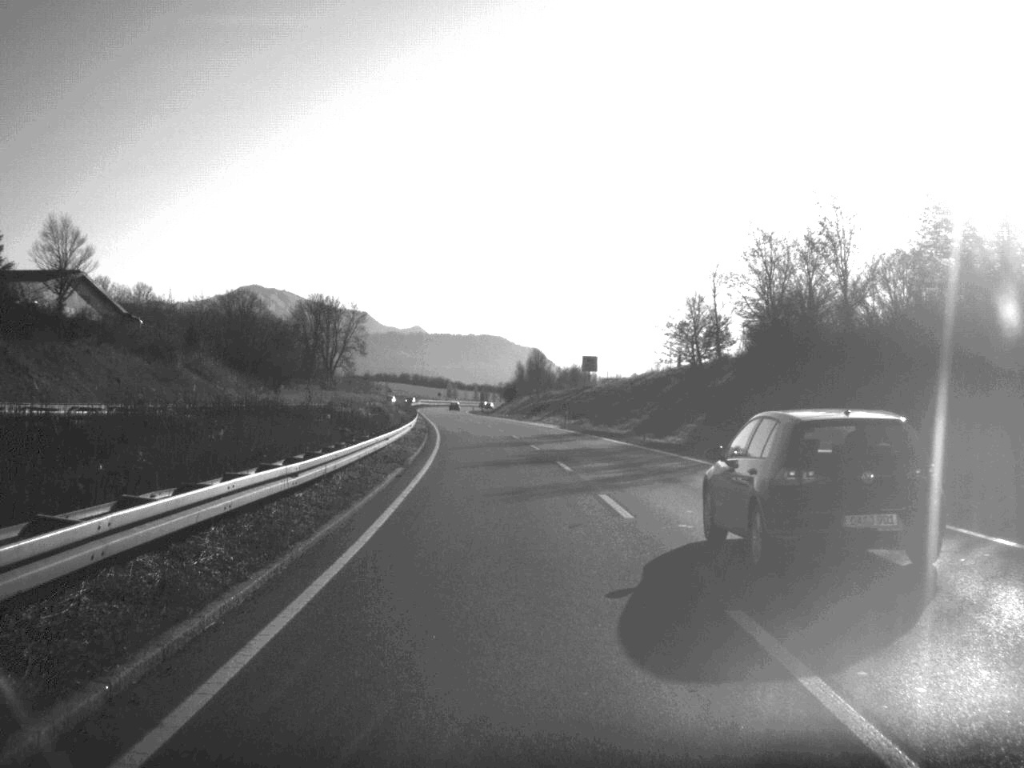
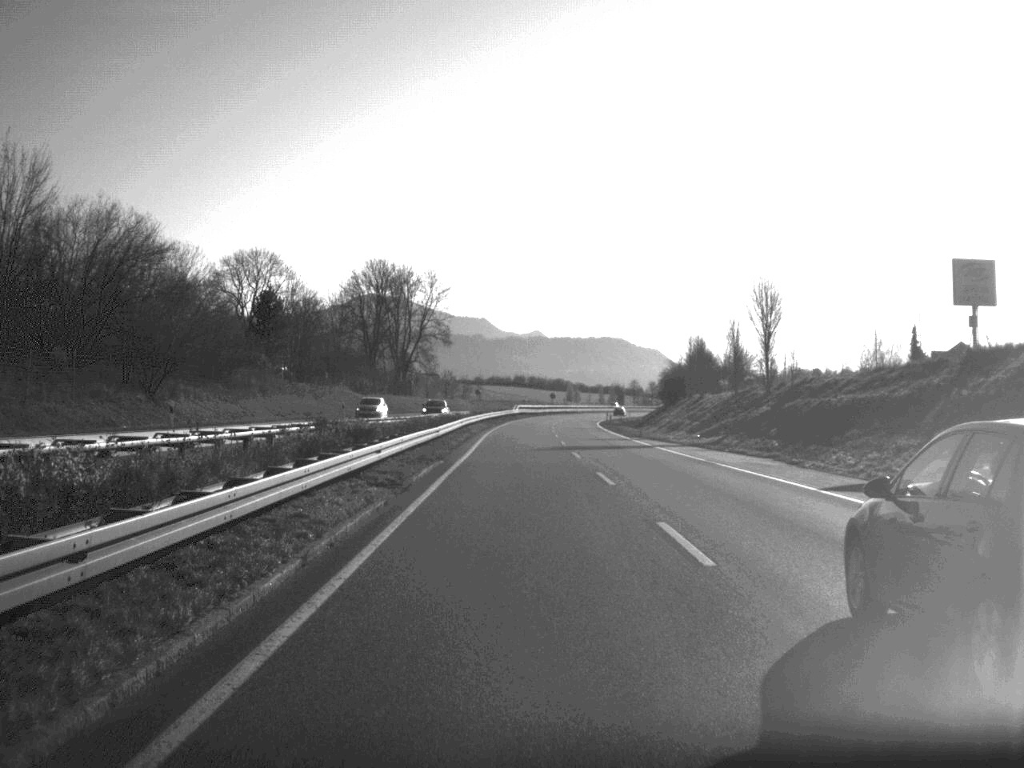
(-4.9, +88.4) m; -5°
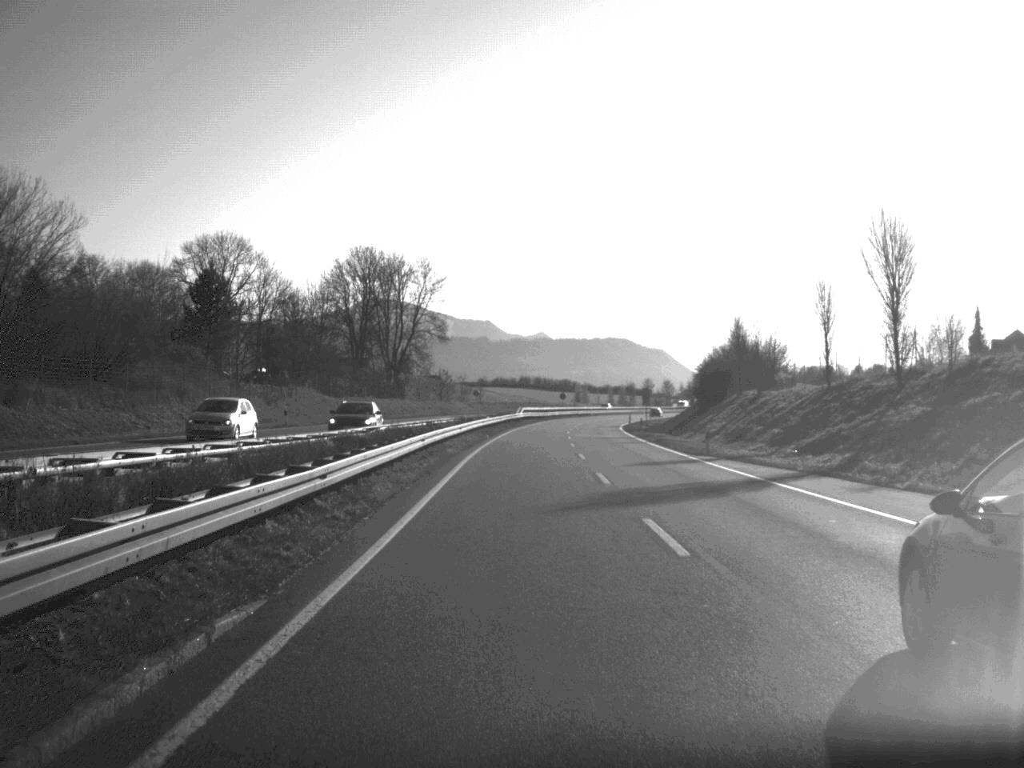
(0.0, +23.0) m; 0°
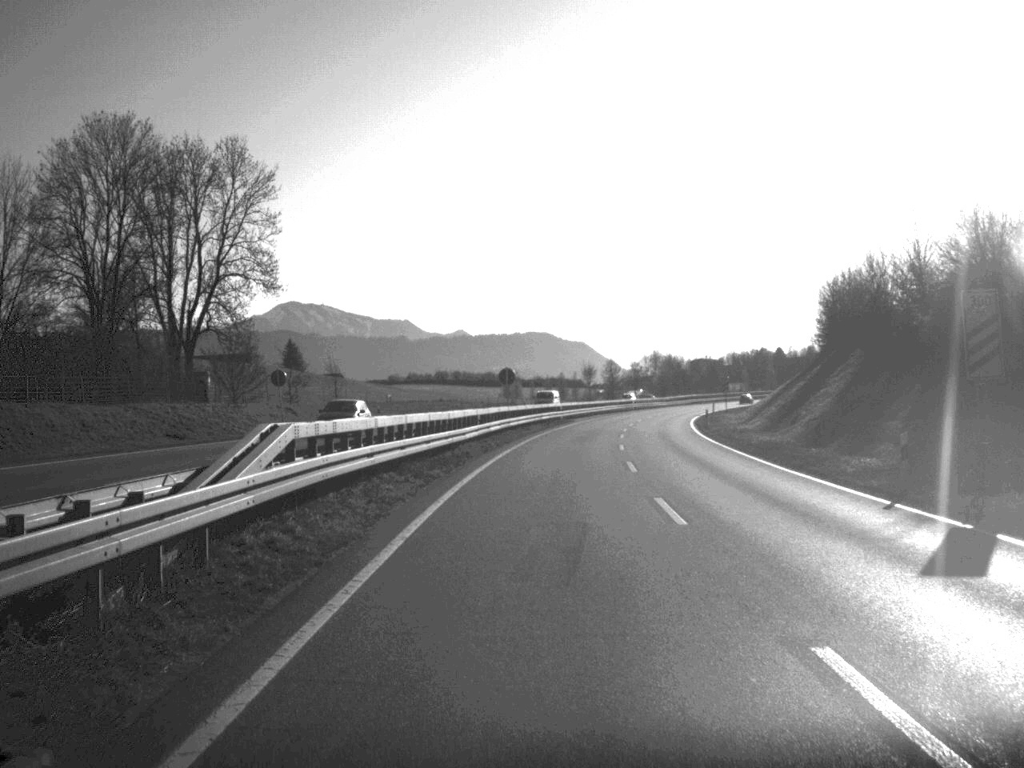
(+1.8, +93.2) m; +4°
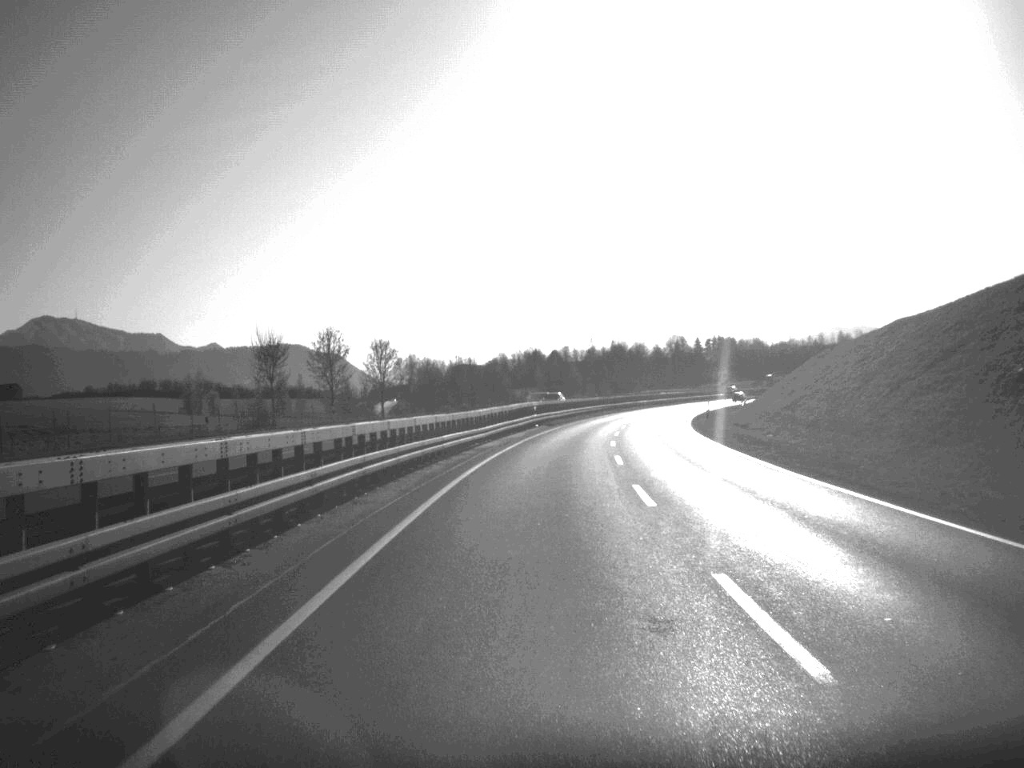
(+10.8, +114.0) m; +11°
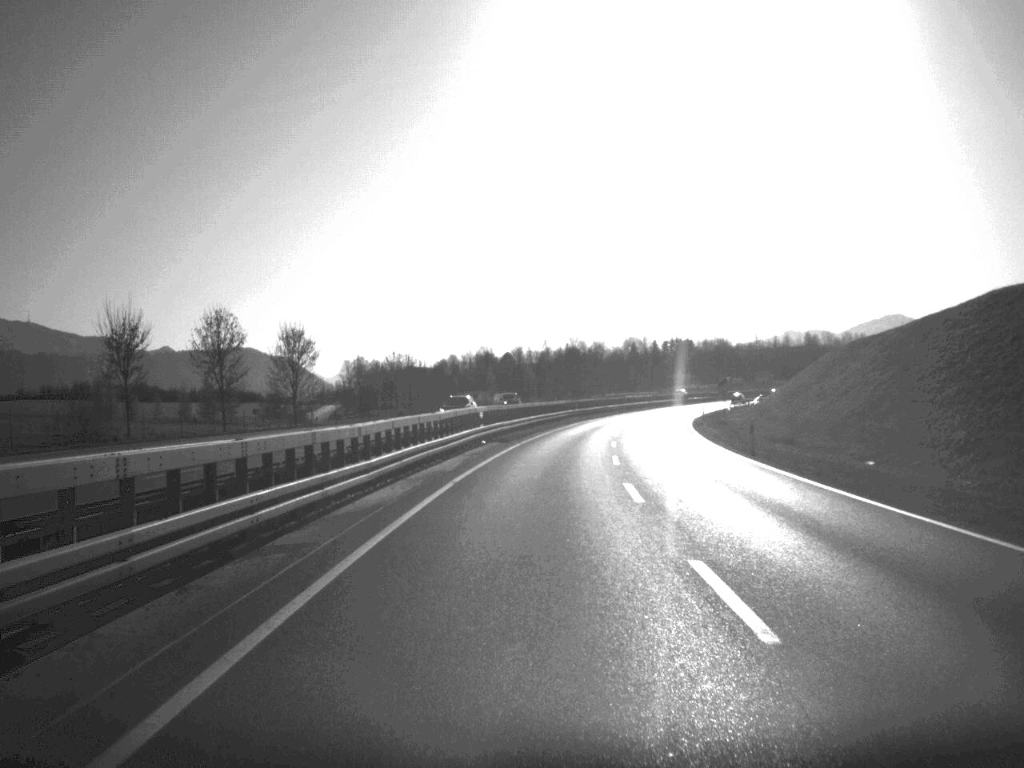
(+0.4, +22.8) m; +2°
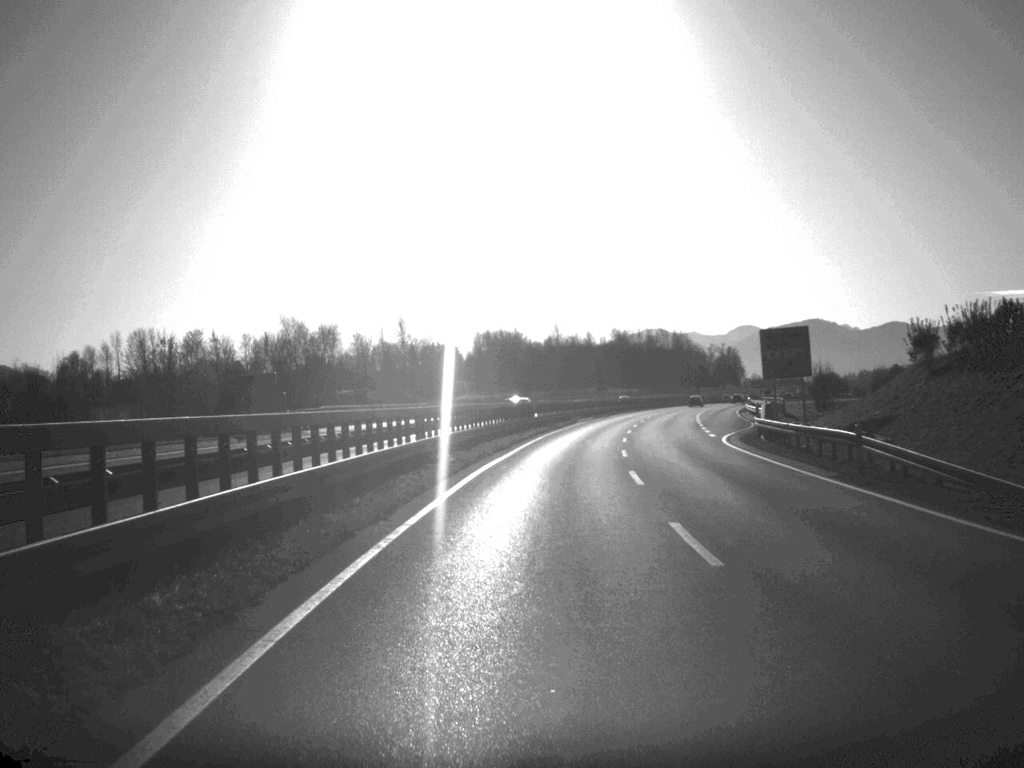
(+10.7, +113.9) m; +11°
